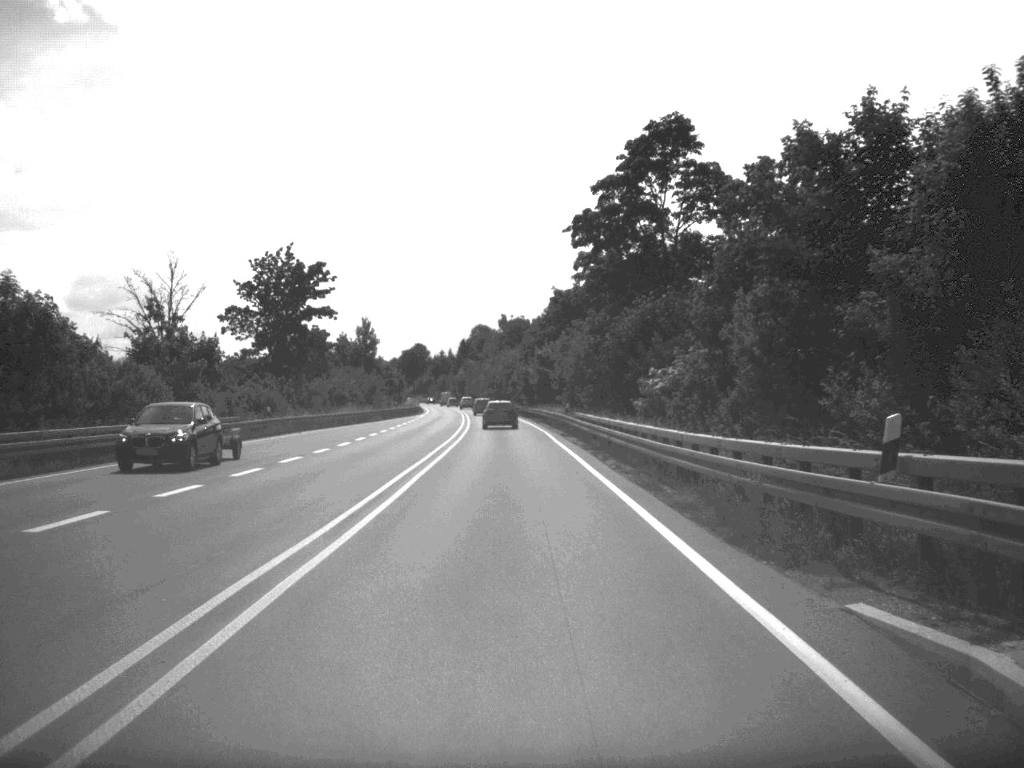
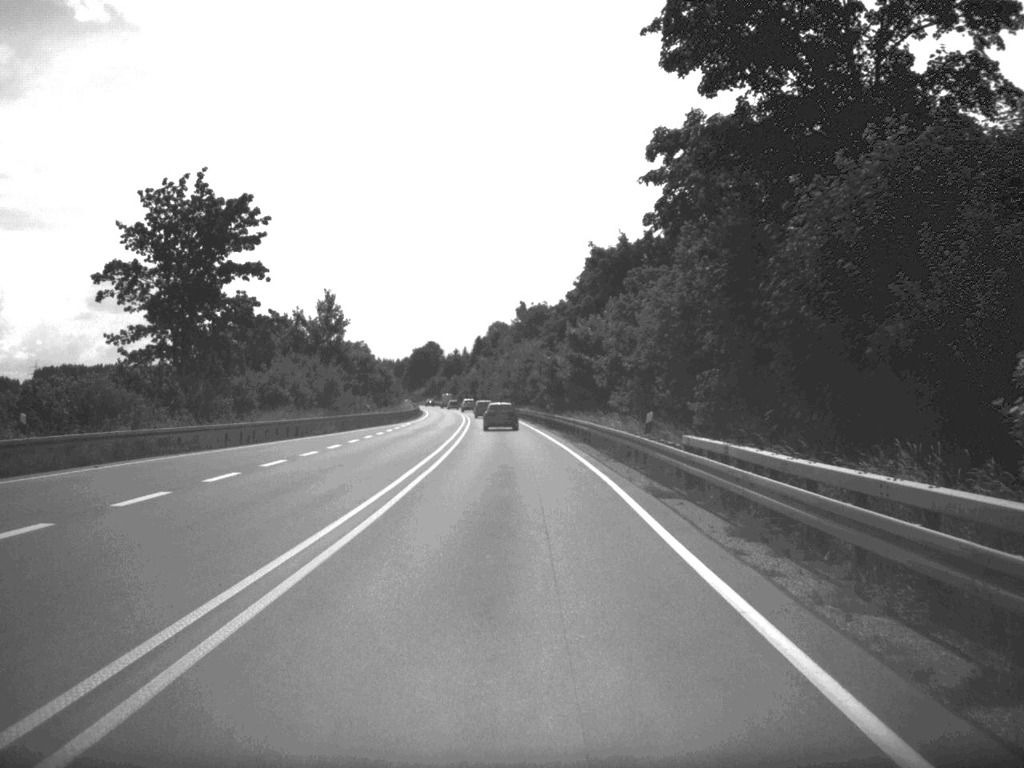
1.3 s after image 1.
(-0.2, +32.0) m; -1°
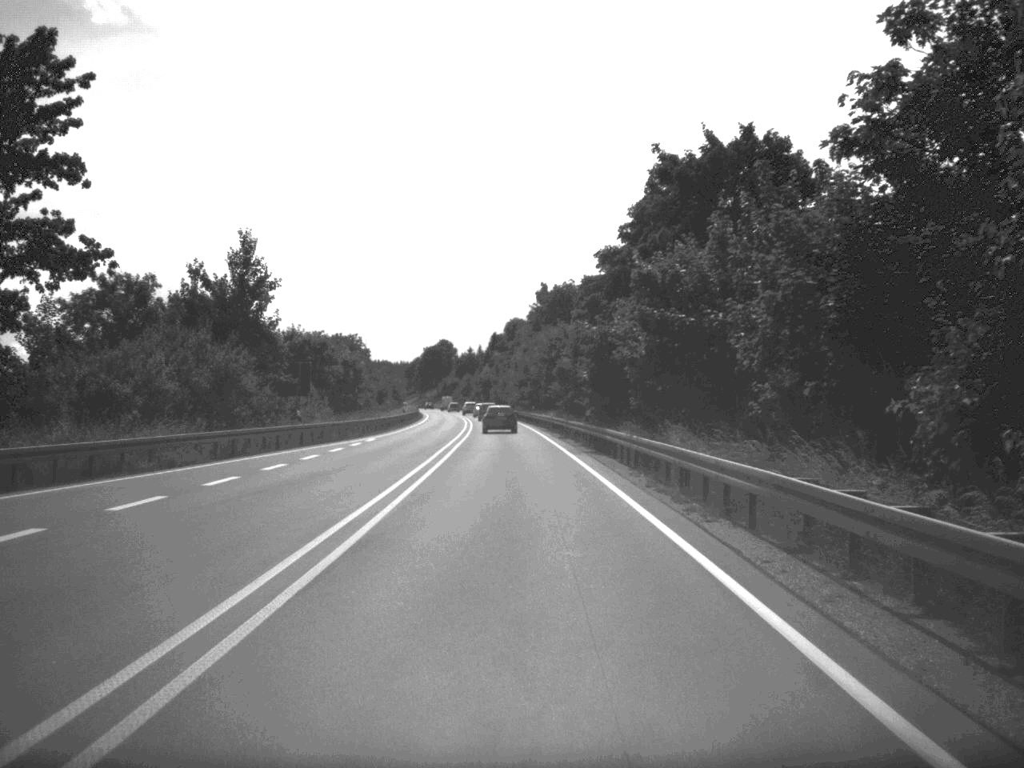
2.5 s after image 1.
(-0.2, +29.9) m; -1°
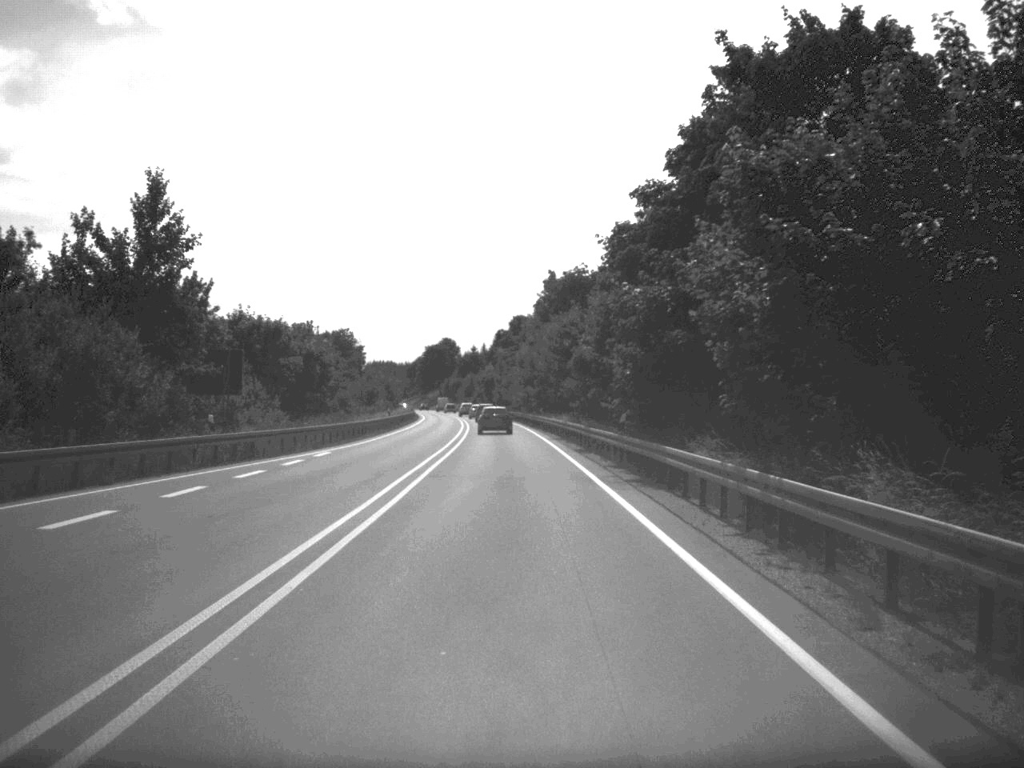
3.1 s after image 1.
(0.0, +14.7) m; 0°
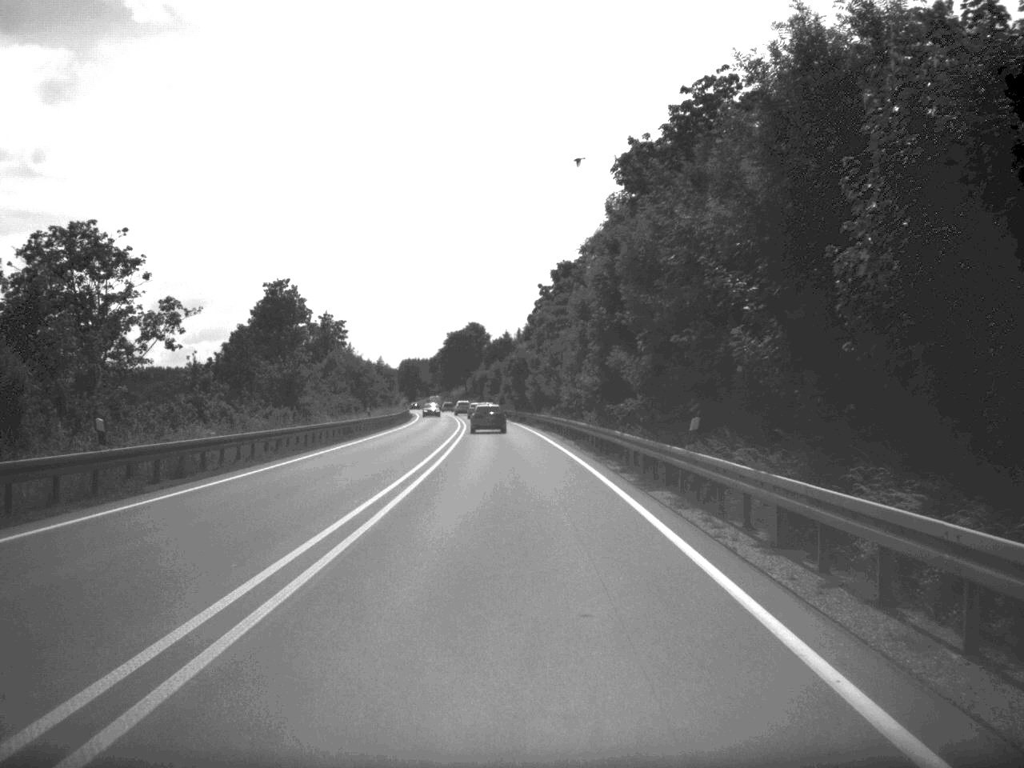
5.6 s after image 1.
(-1.1, +62.9) m; -2°
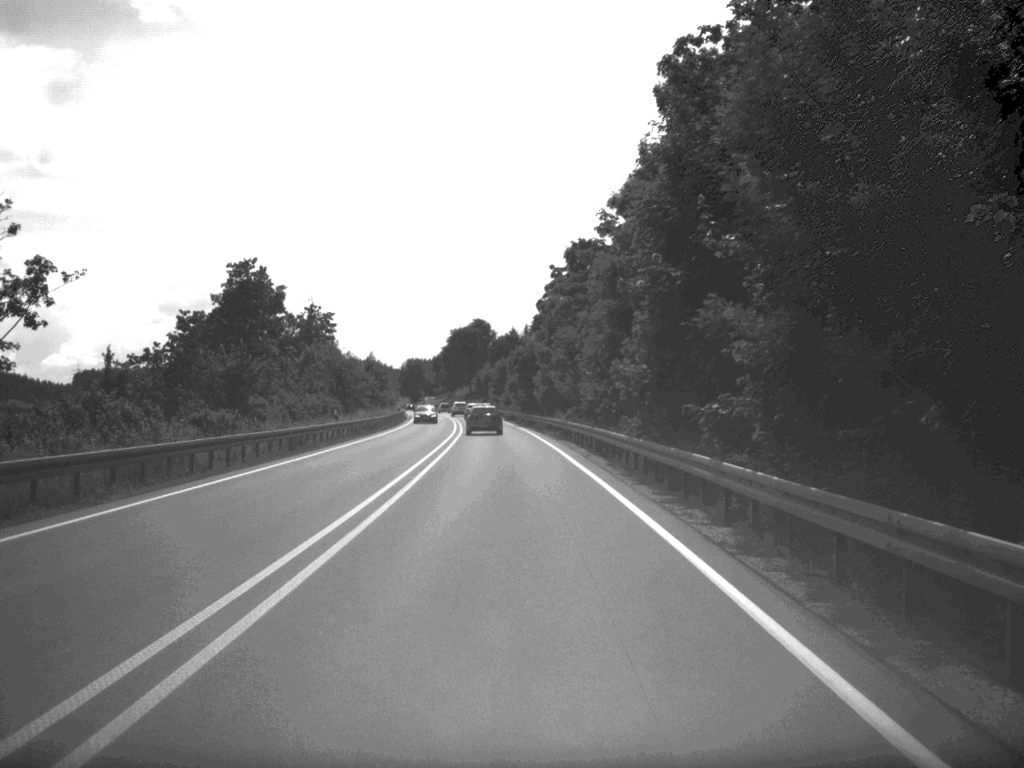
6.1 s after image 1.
(0.0, +14.6) m; 0°
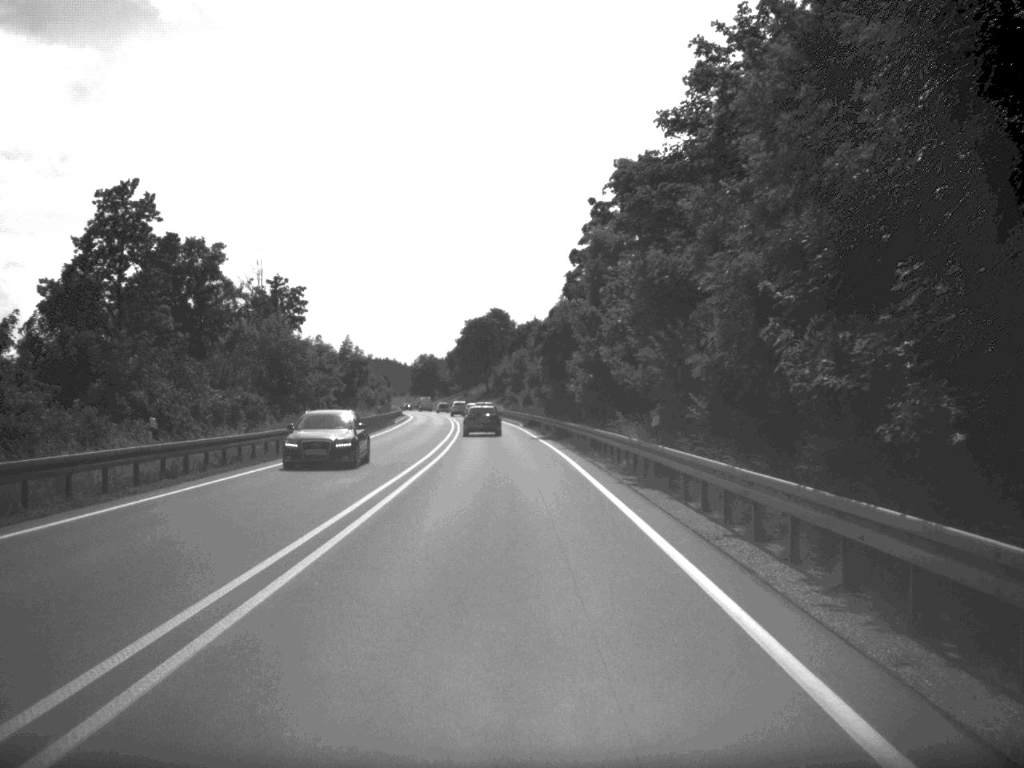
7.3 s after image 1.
(-0.2, +29.9) m; -1°
